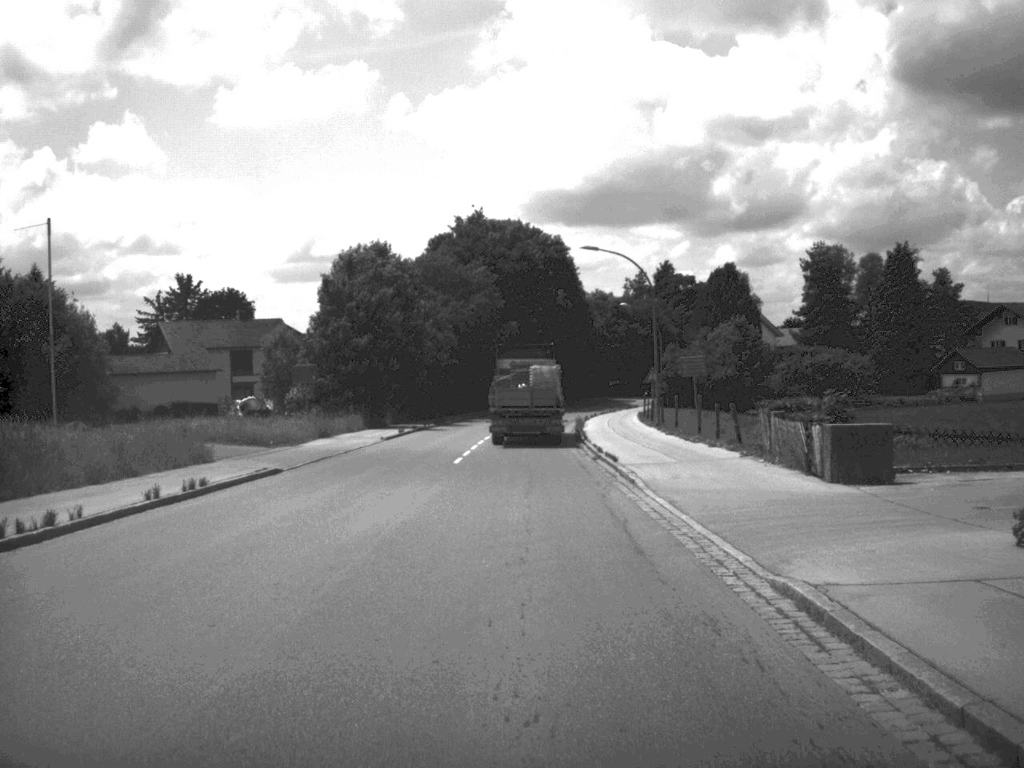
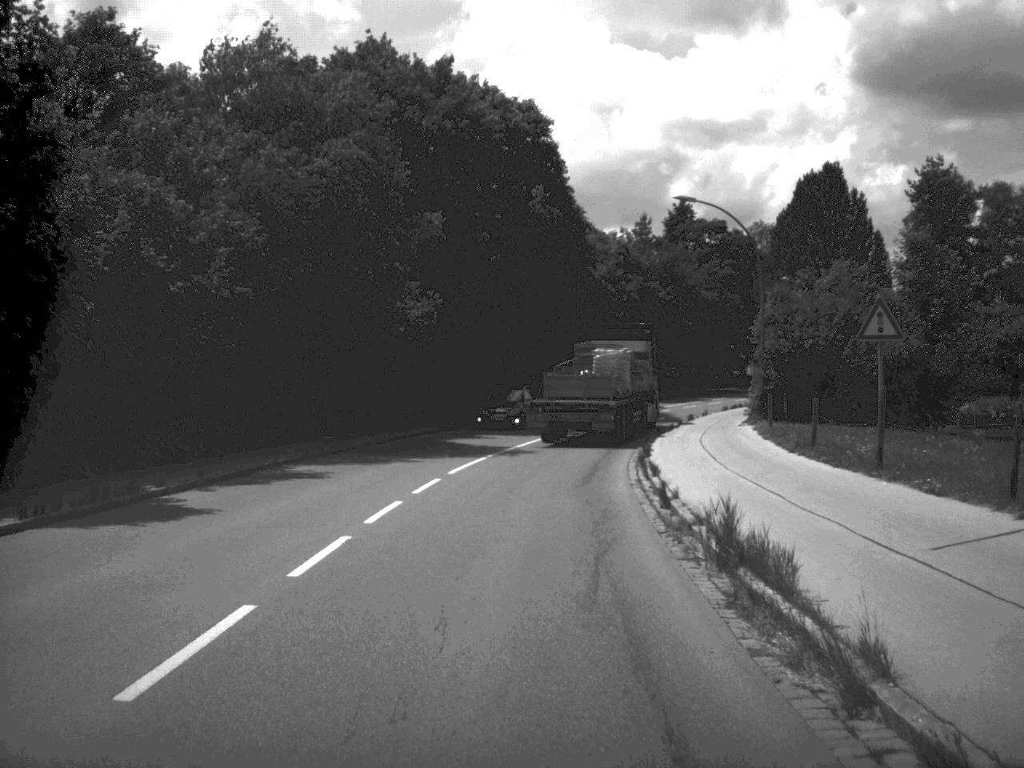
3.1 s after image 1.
(+0.3, +51.9) m; +2°
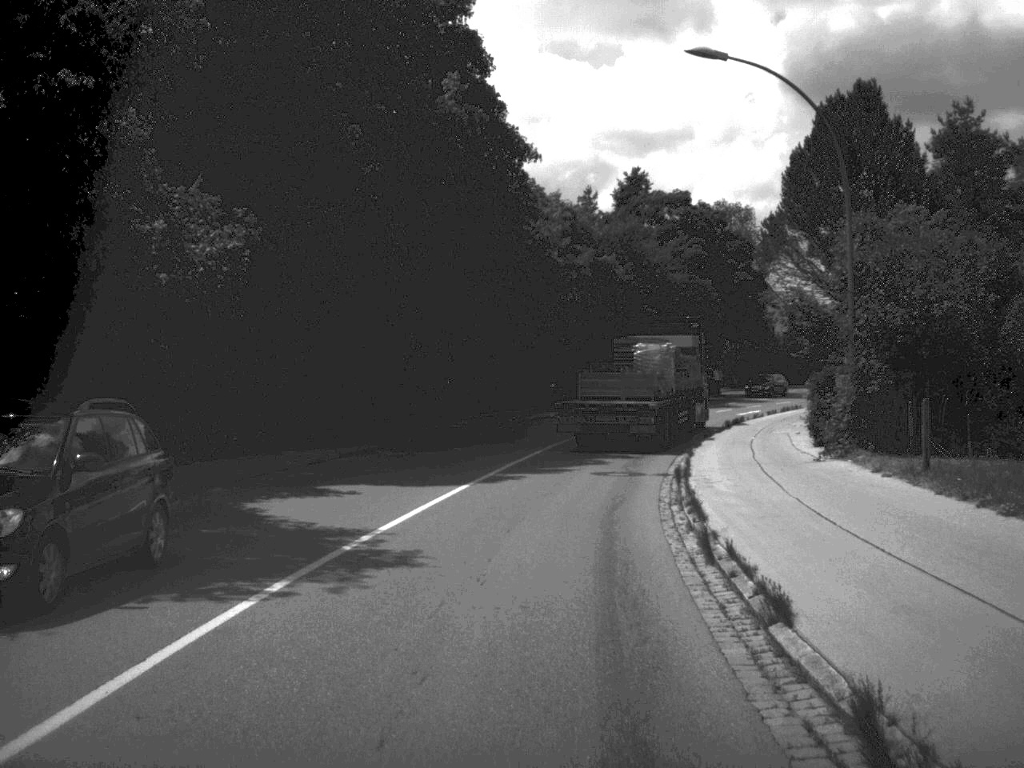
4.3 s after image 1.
(+0.5, +19.7) m; +3°
